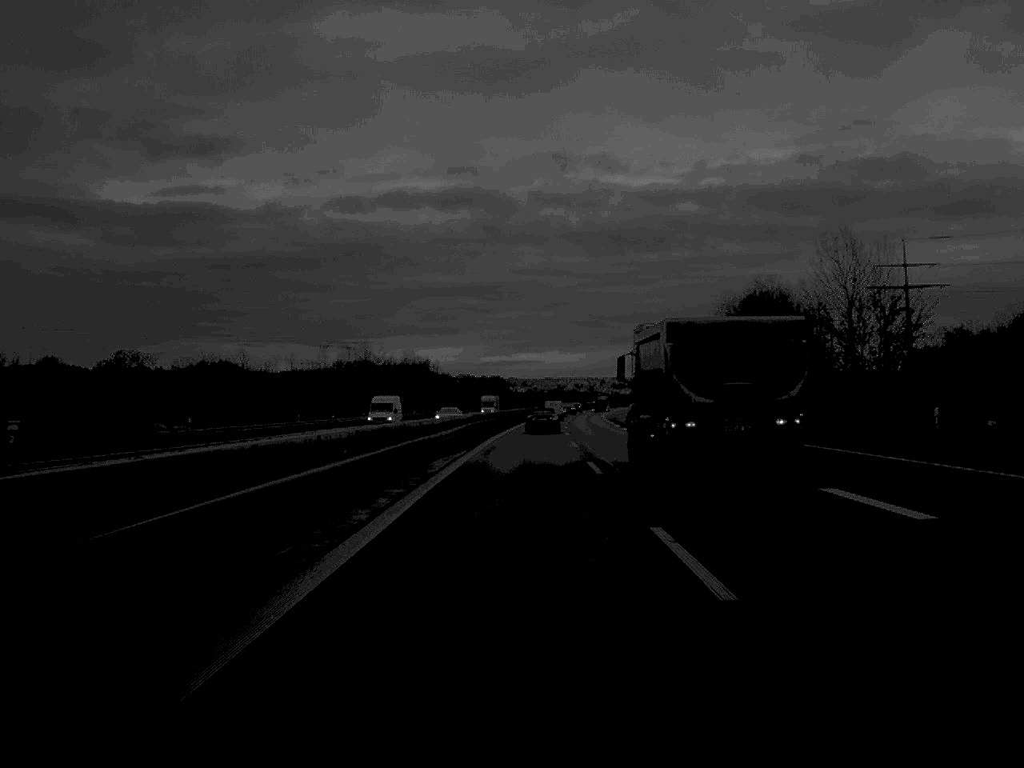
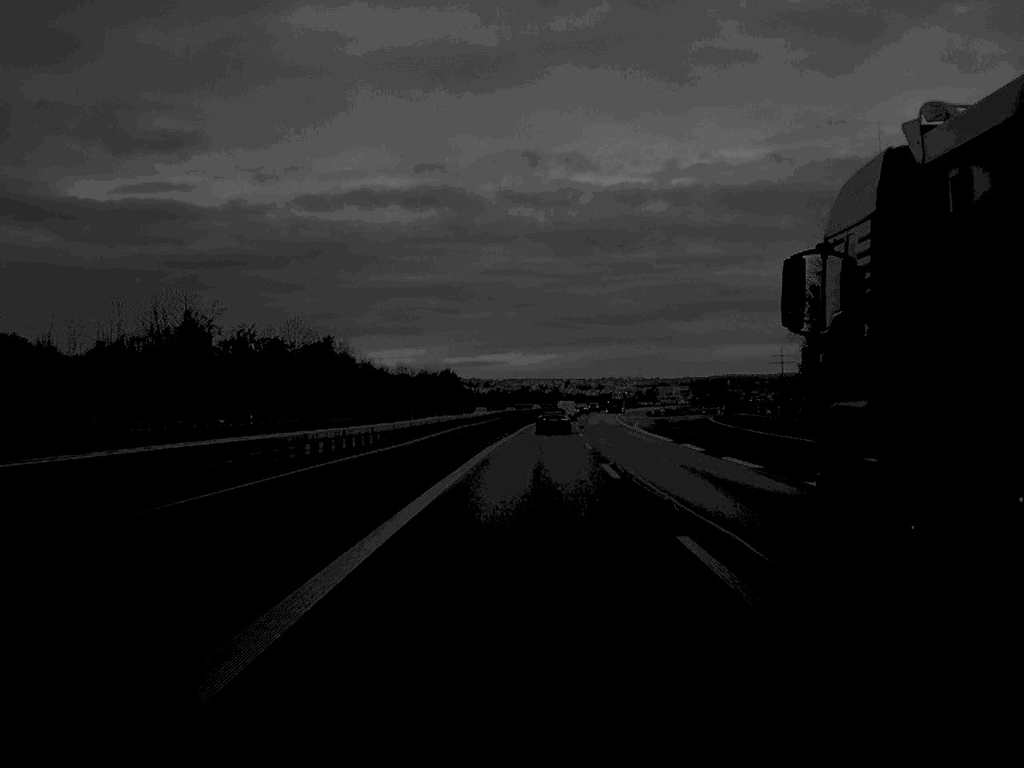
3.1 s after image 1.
(+1.2, +92.7) m; +2°
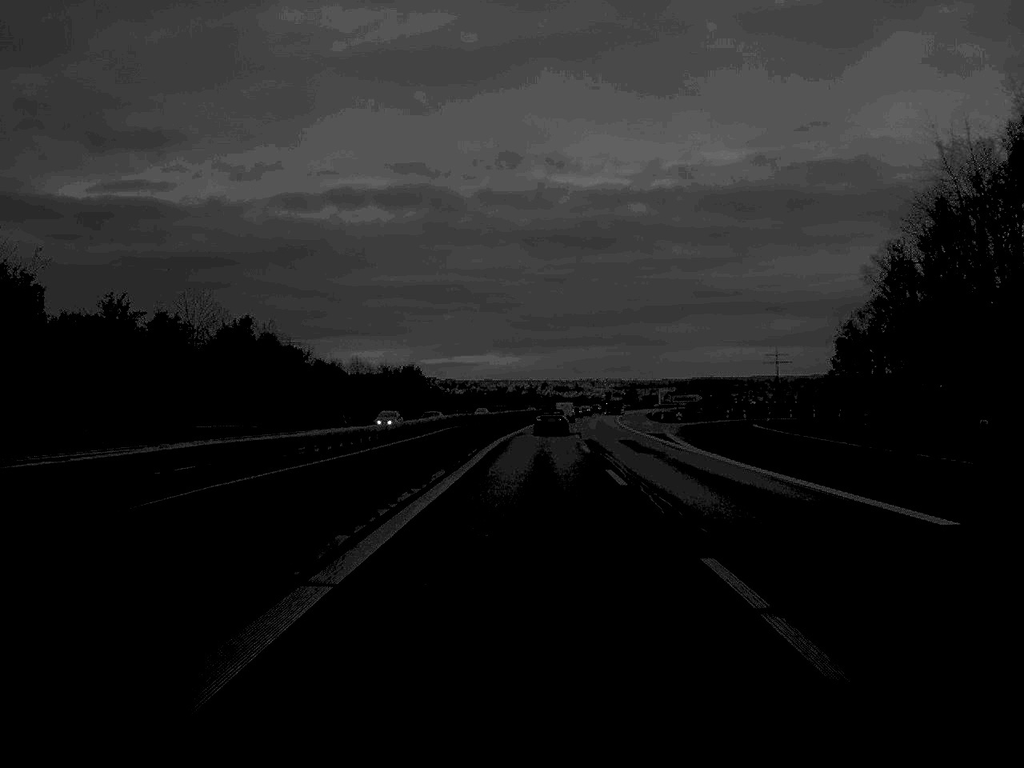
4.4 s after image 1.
(+0.4, +38.5) m; +1°
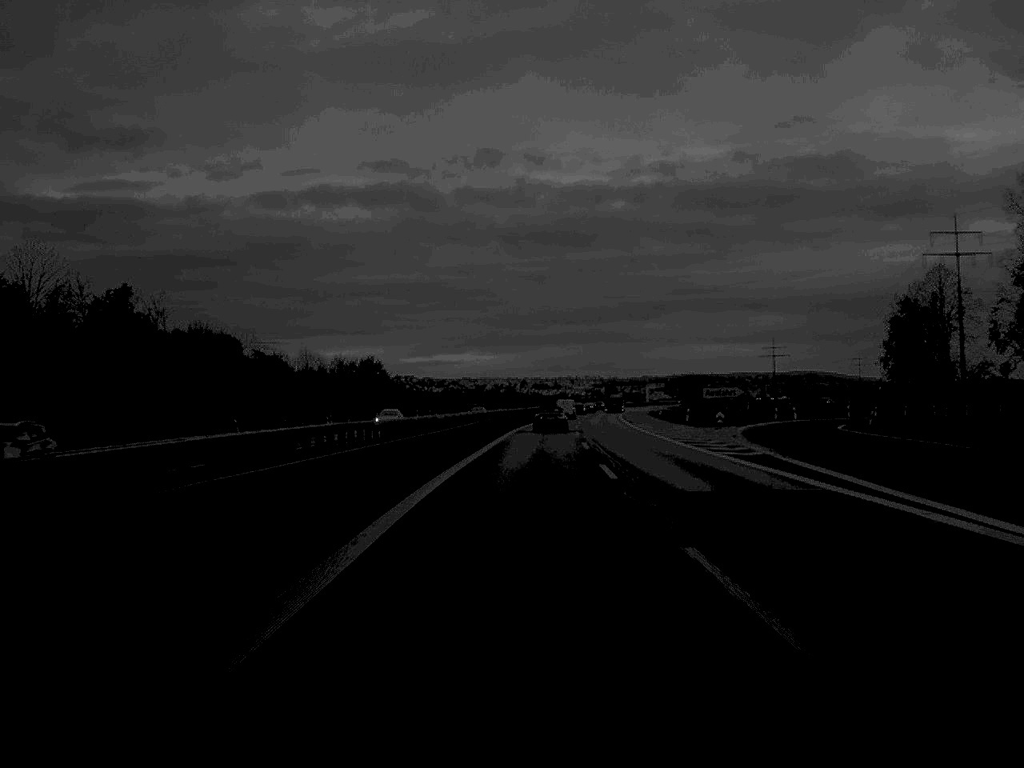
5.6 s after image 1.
(+0.3, +36.1) m; +1°
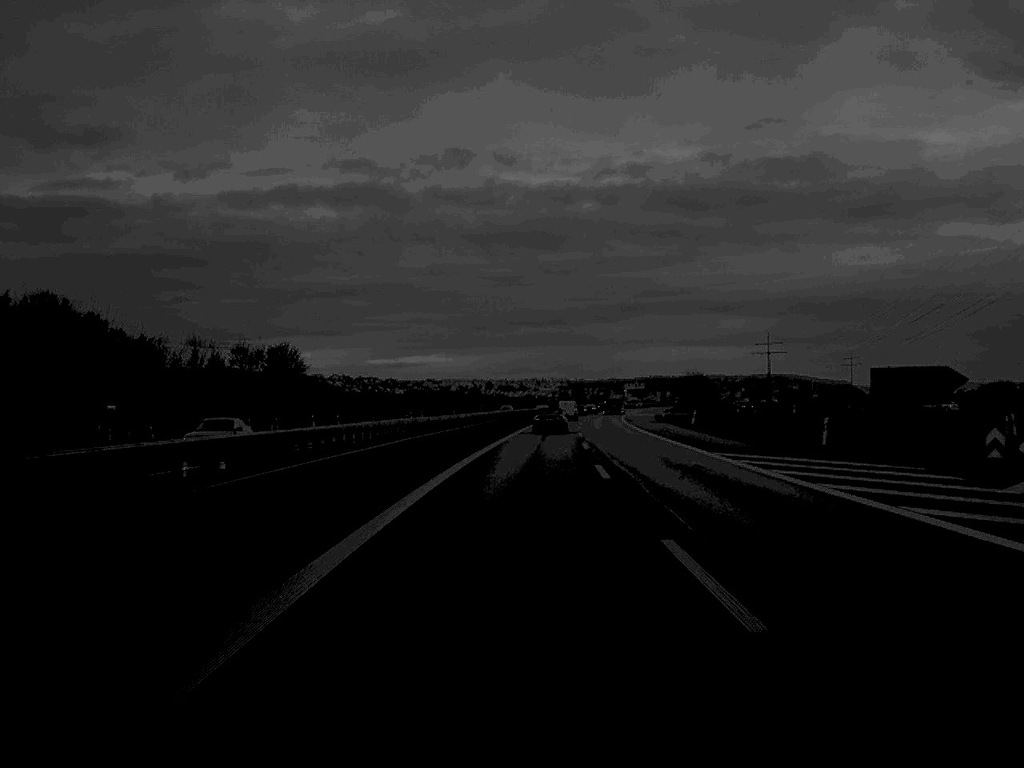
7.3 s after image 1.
(+0.7, +53.9) m; +2°
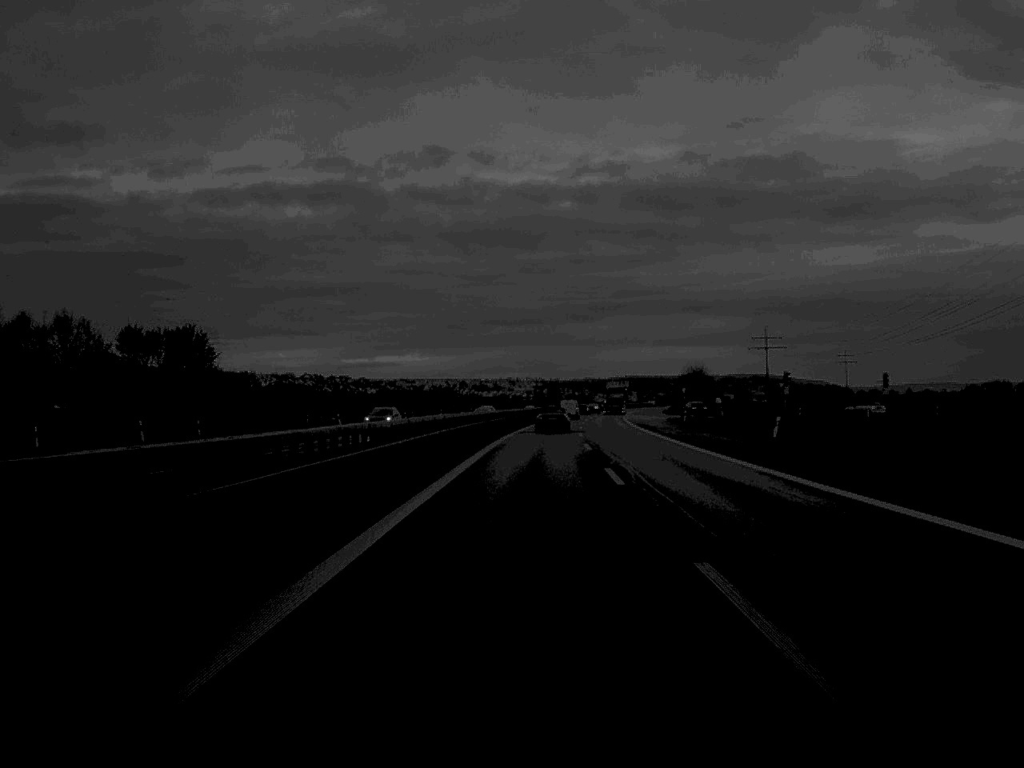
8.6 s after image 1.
(+0.4, +38.8) m; +1°
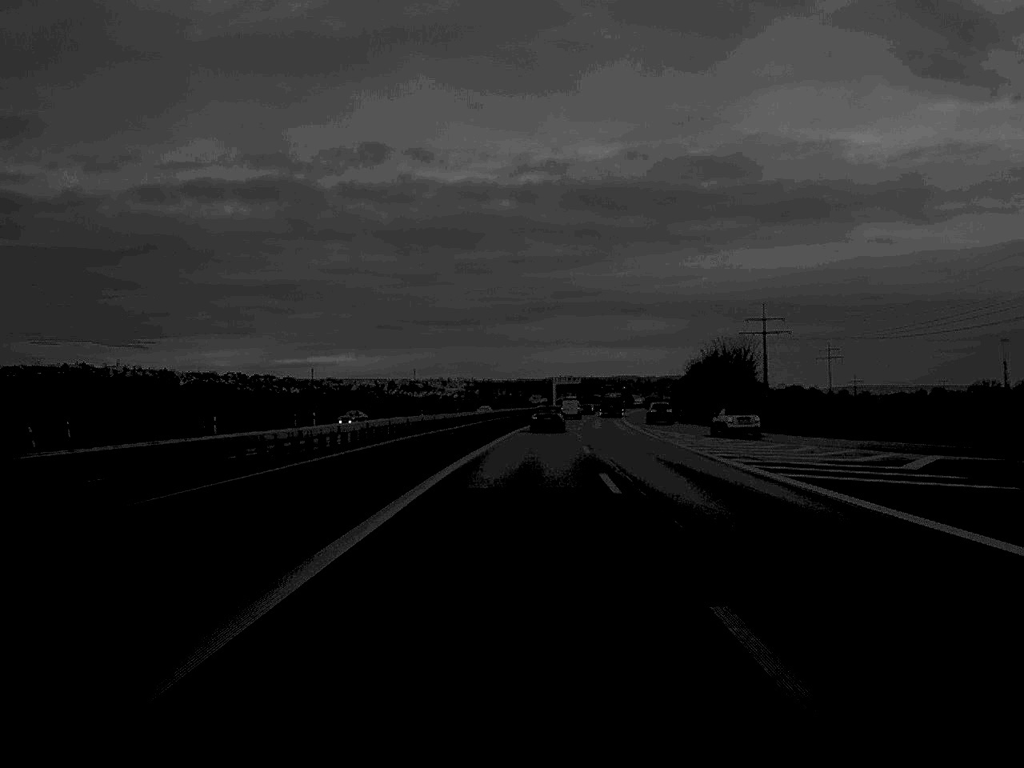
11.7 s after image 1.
(+2.7, +94.3) m; +3°
